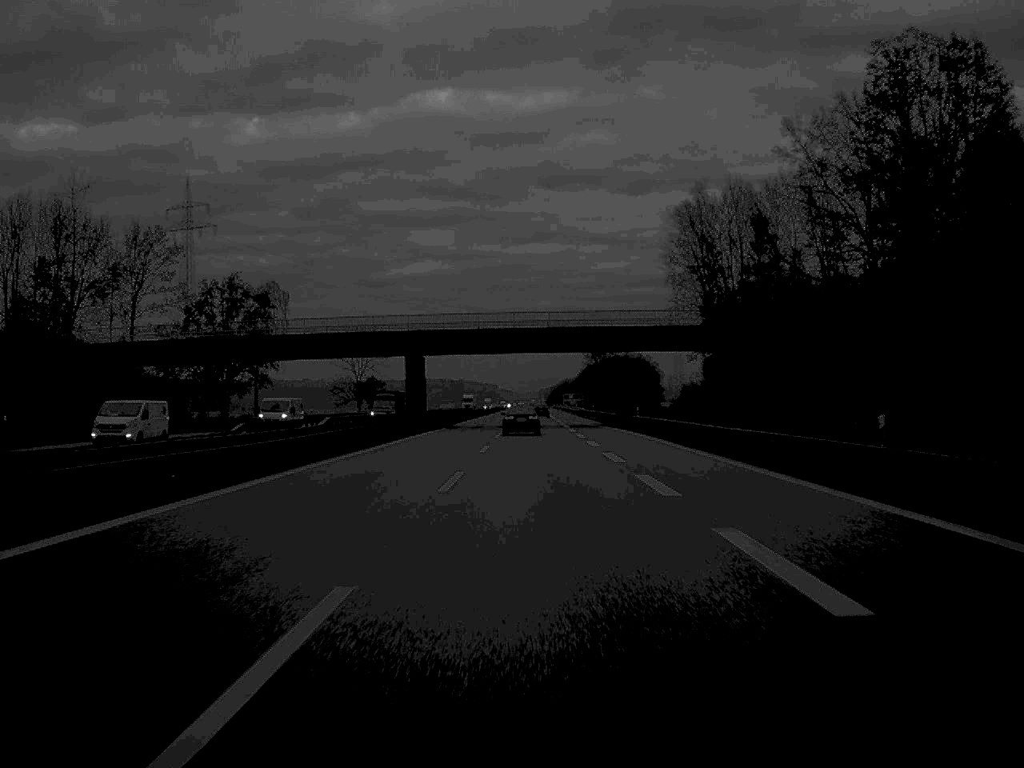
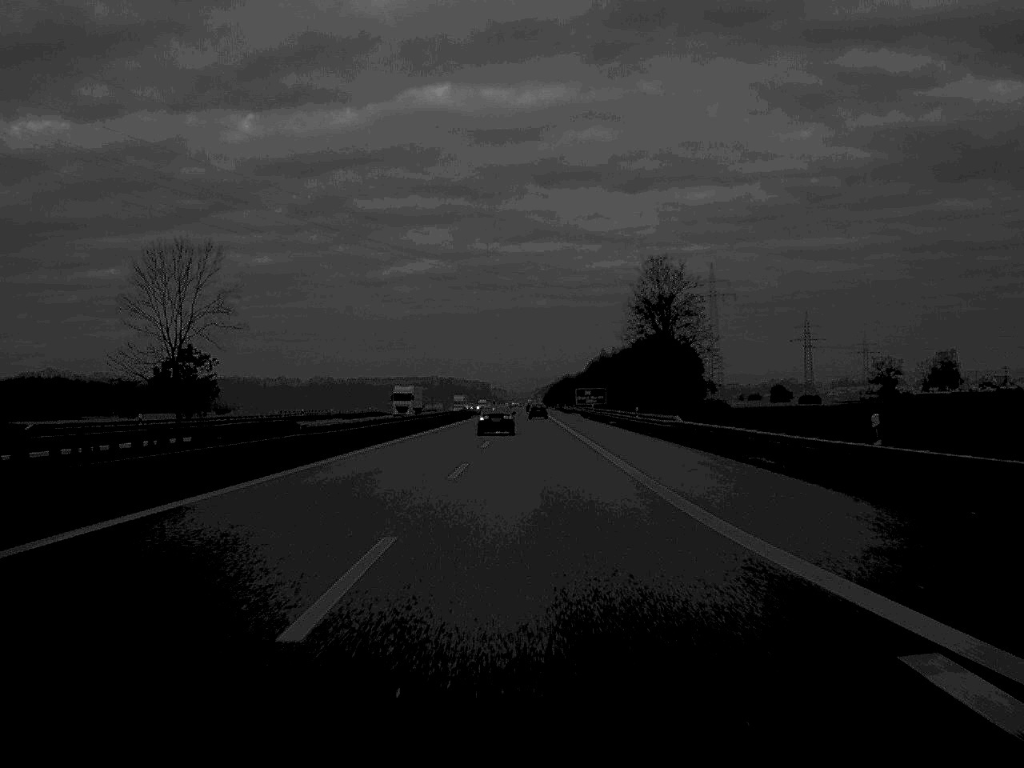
(+0.3, +102.9) m; 0°
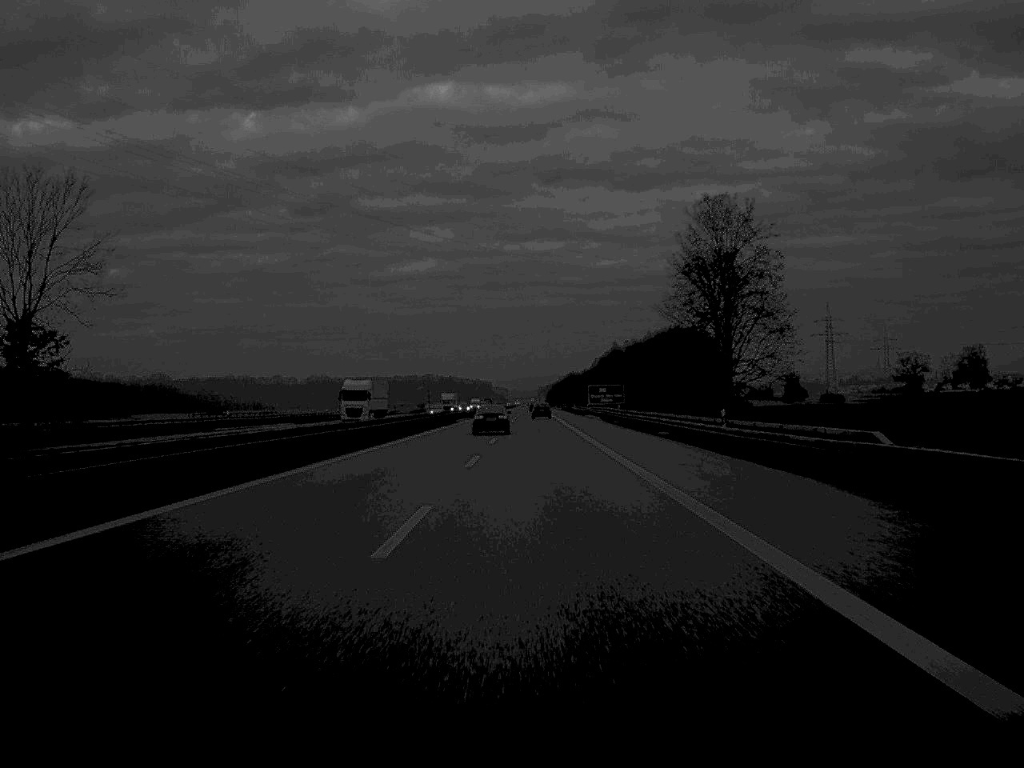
(0.0, +31.8) m; 0°
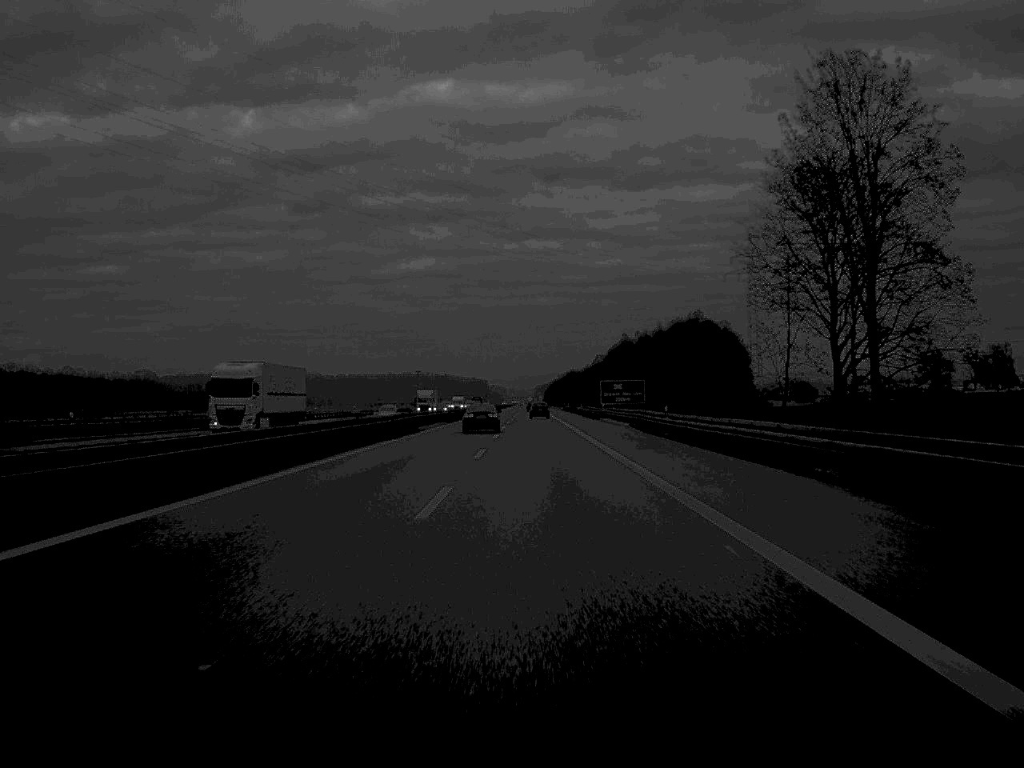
(0.0, +31.8) m; 0°
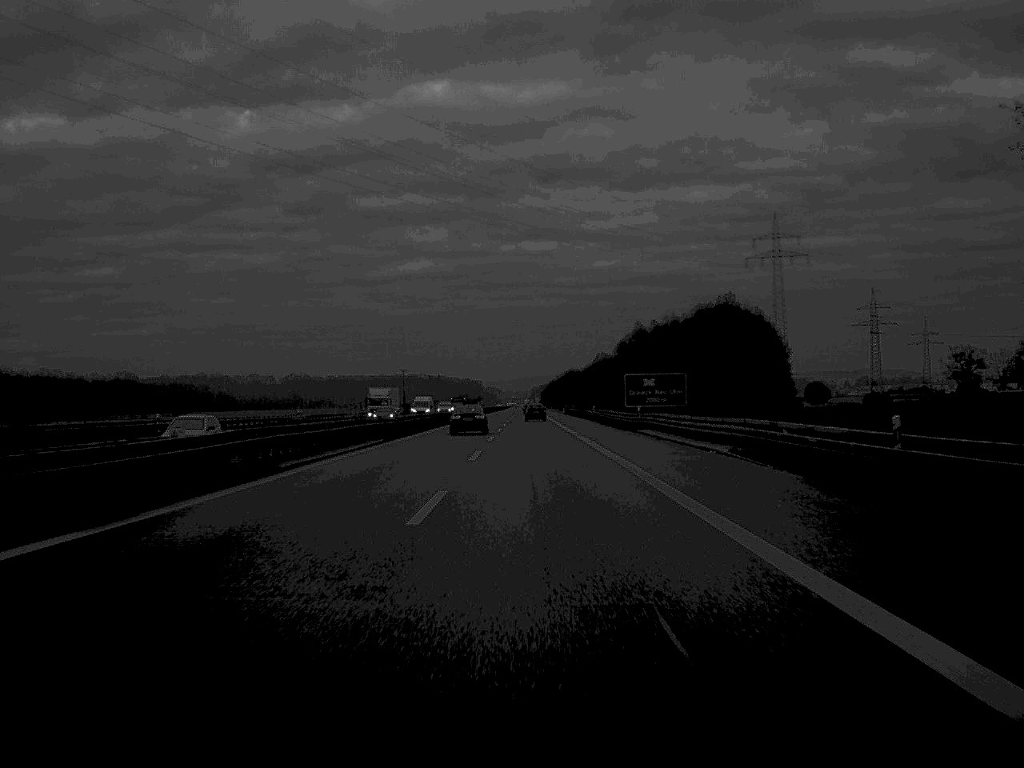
(+0.1, +36.3) m; 0°
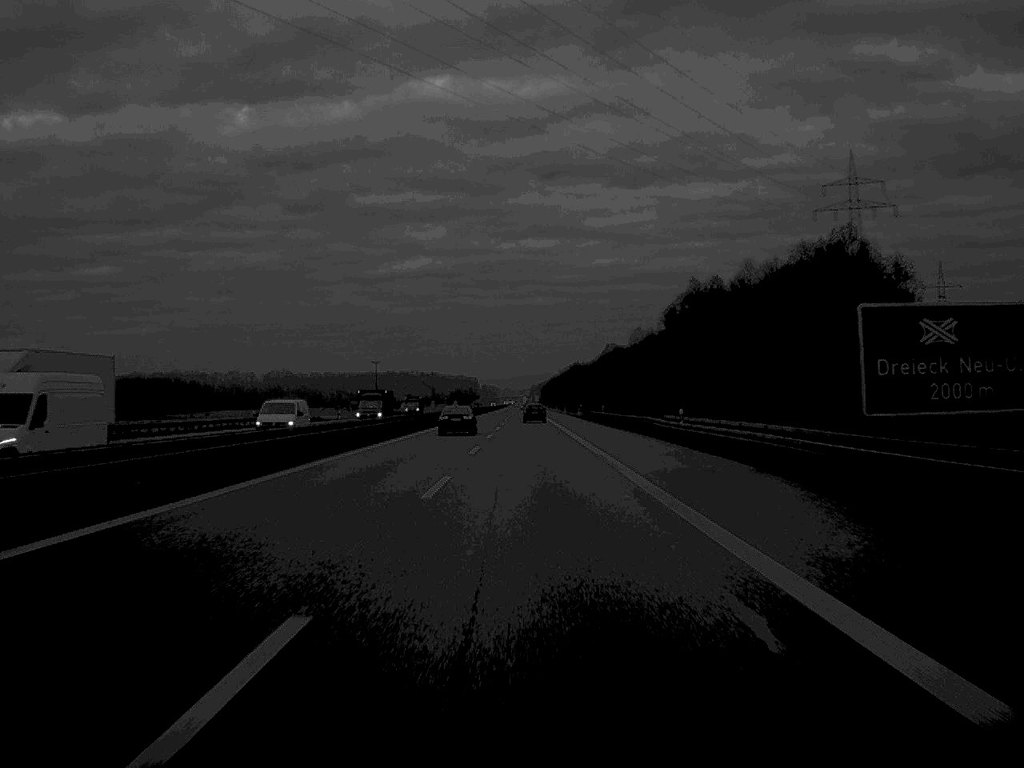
(0.0, +66.5) m; 0°
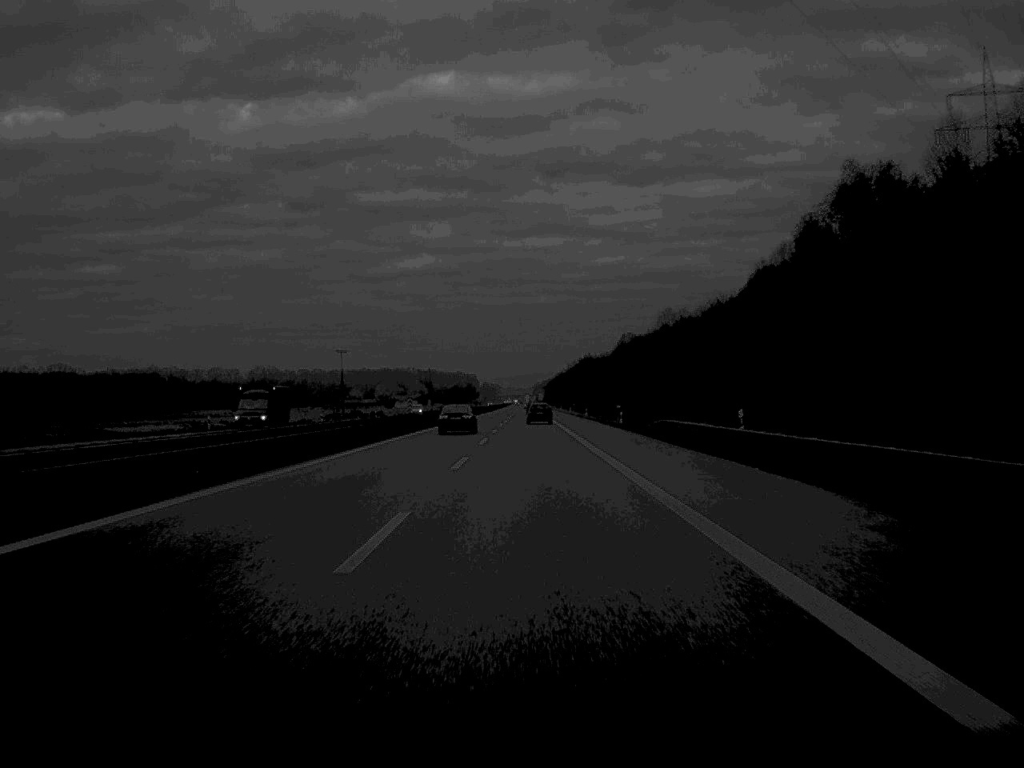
(0.0, +63.4) m; 0°
